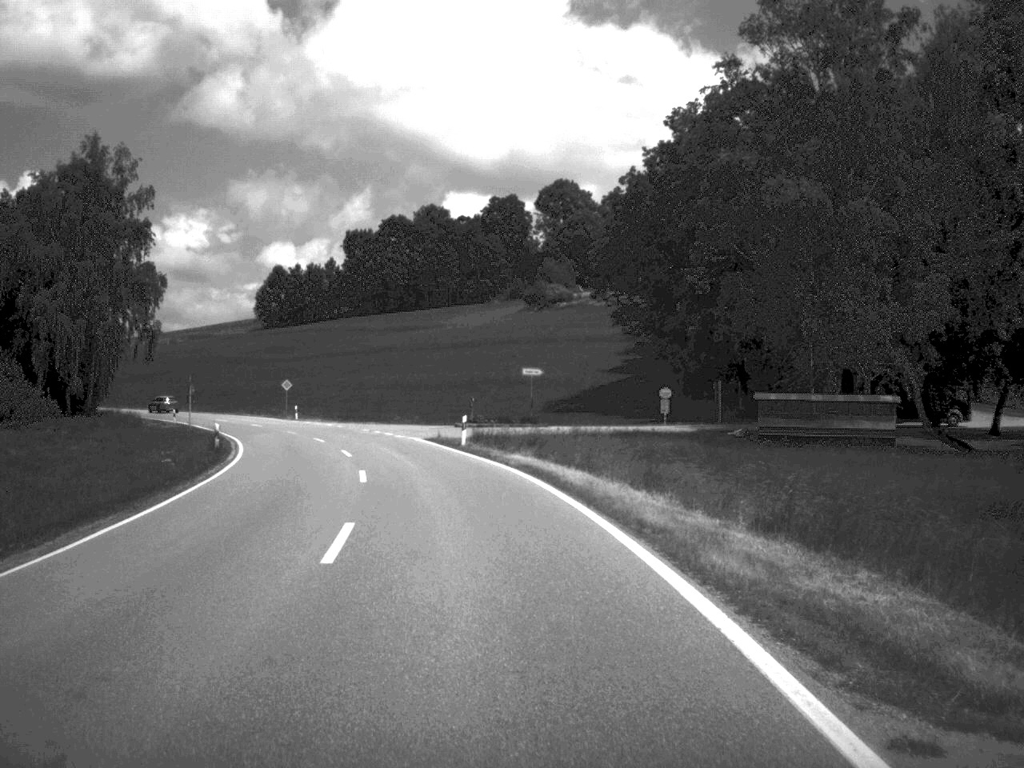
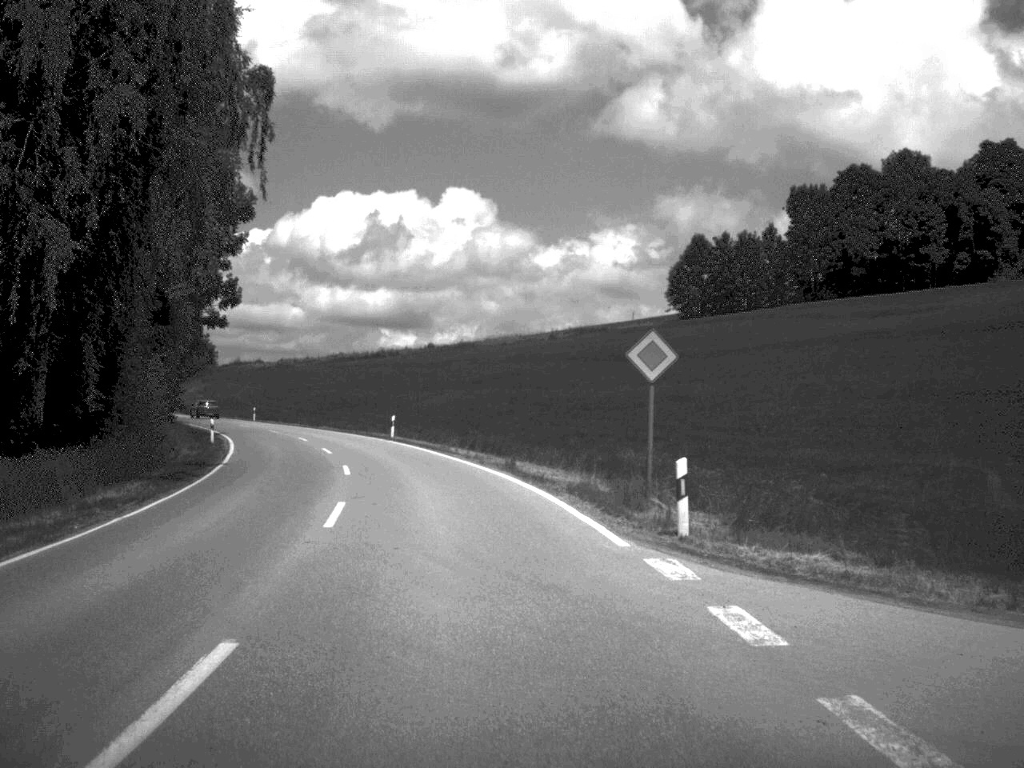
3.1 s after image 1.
(-11.4, +66.1) m; -19°
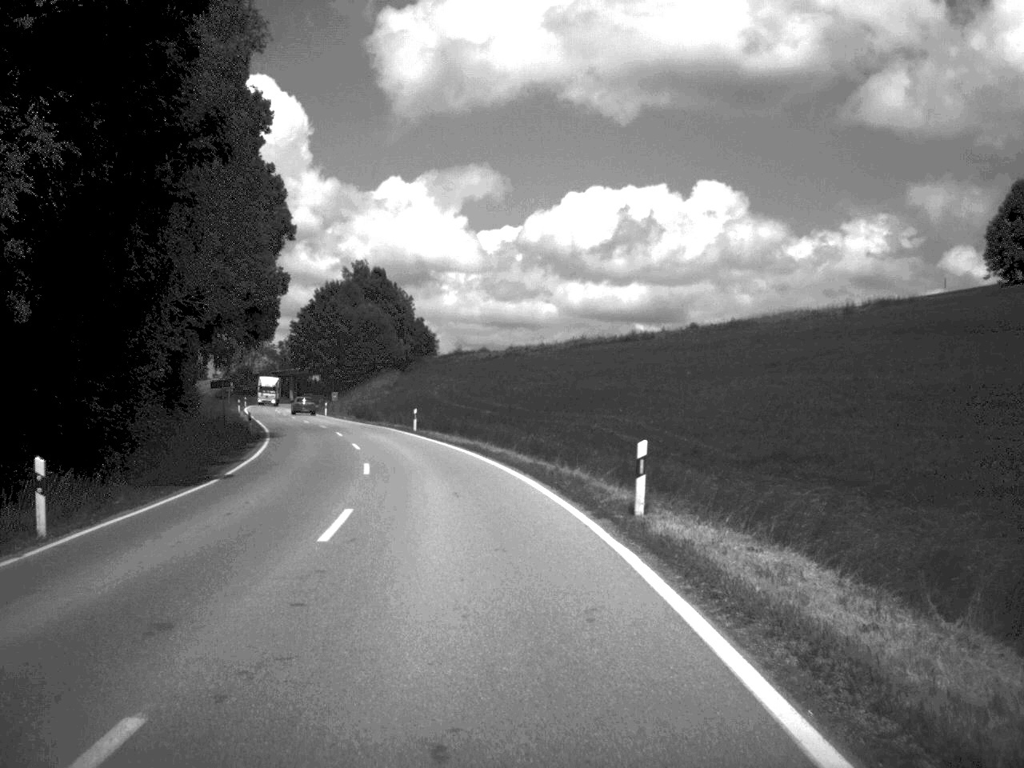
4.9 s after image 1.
(-3.7, +37.3) m; -12°
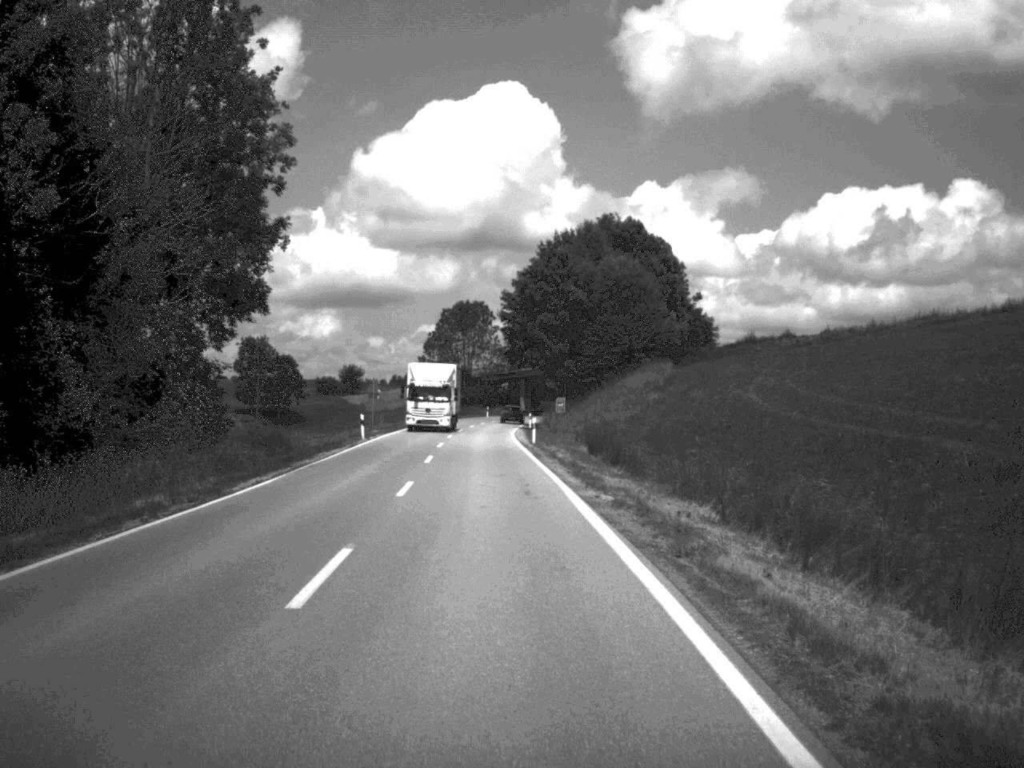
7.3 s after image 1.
(-5.8, +51.3) m; -12°
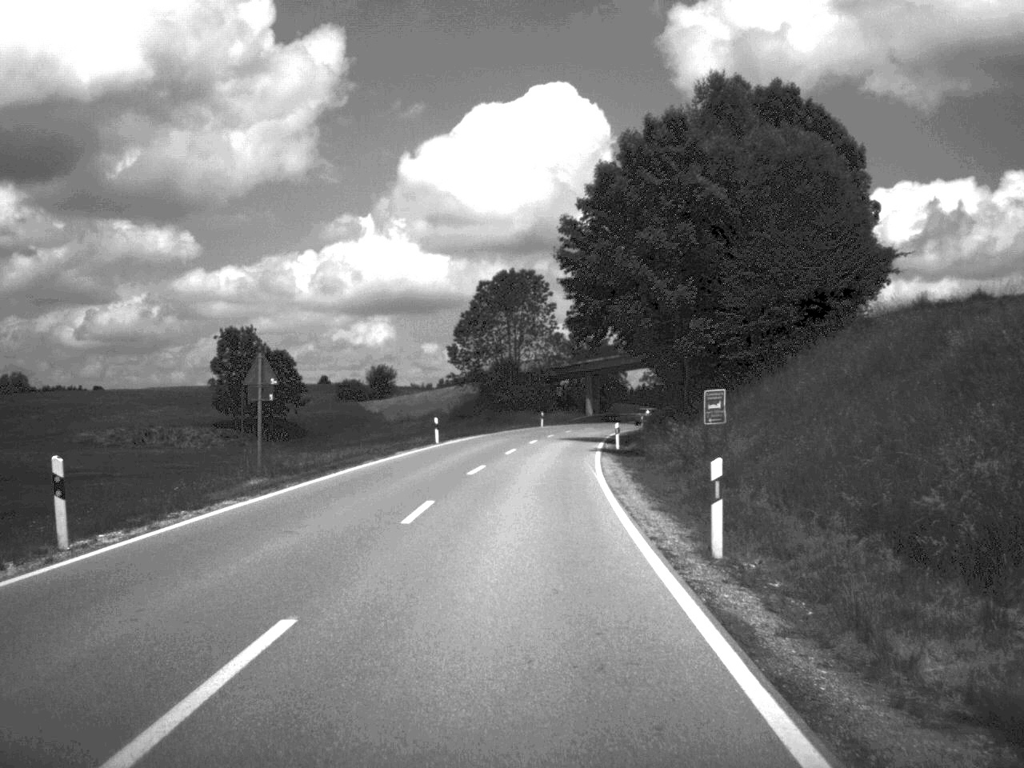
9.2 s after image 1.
(-1.1, +39.9) m; -3°
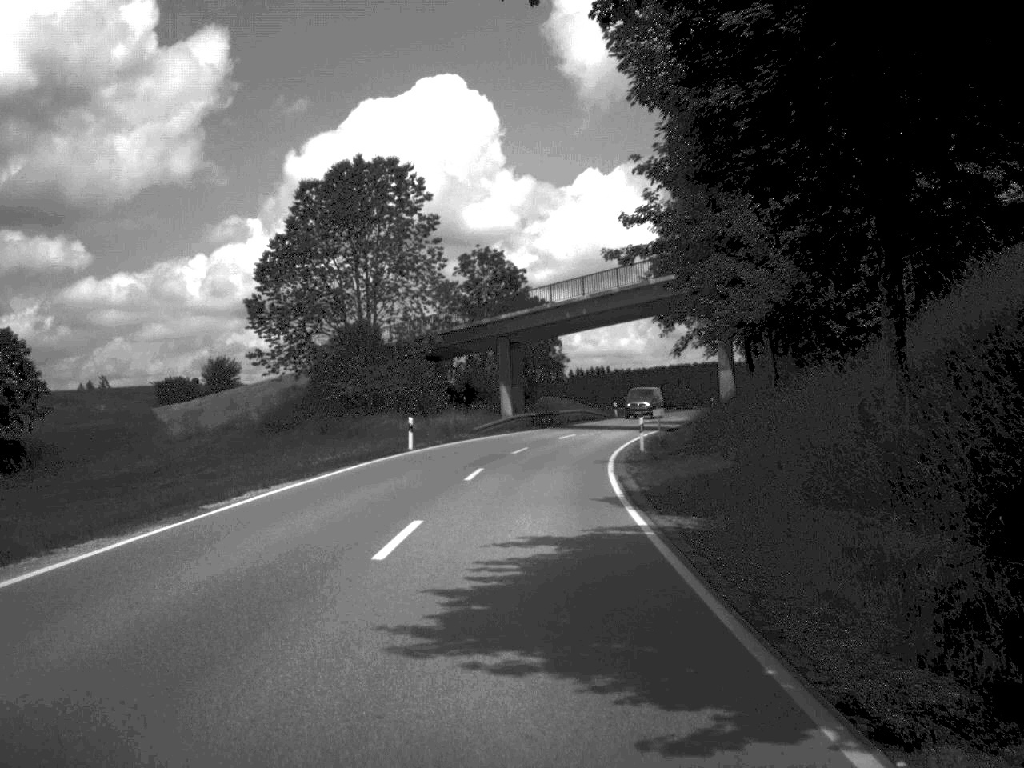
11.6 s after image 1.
(+1.4, +51.4) m; +4°
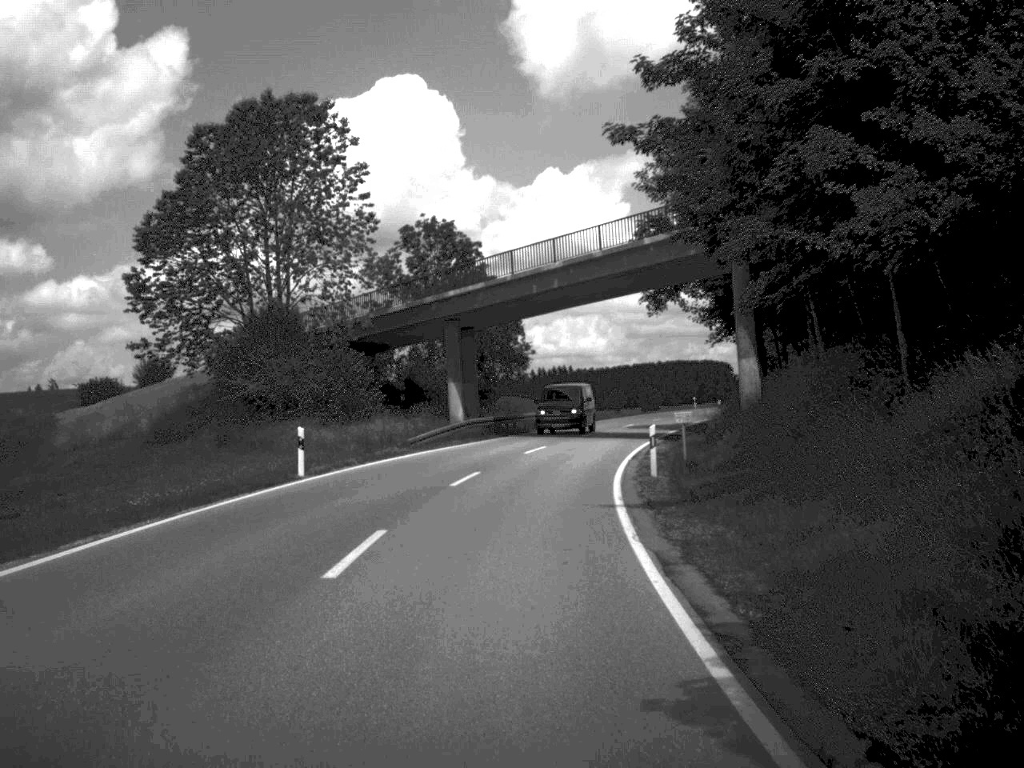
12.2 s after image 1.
(+0.2, +13.6) m; +2°
